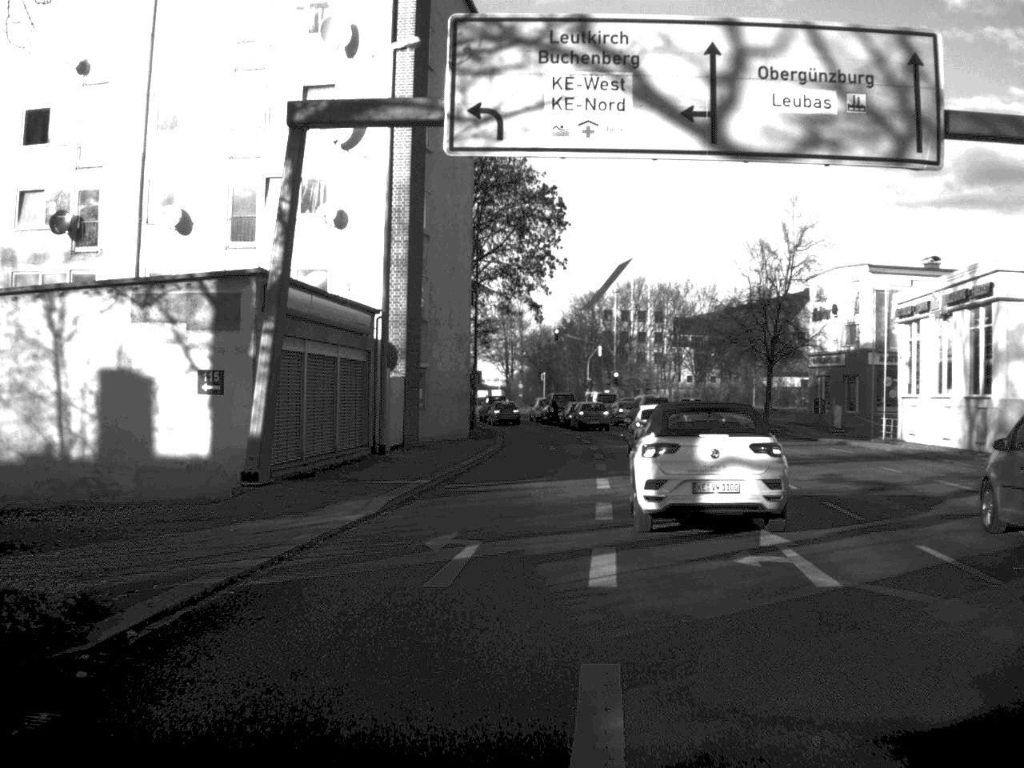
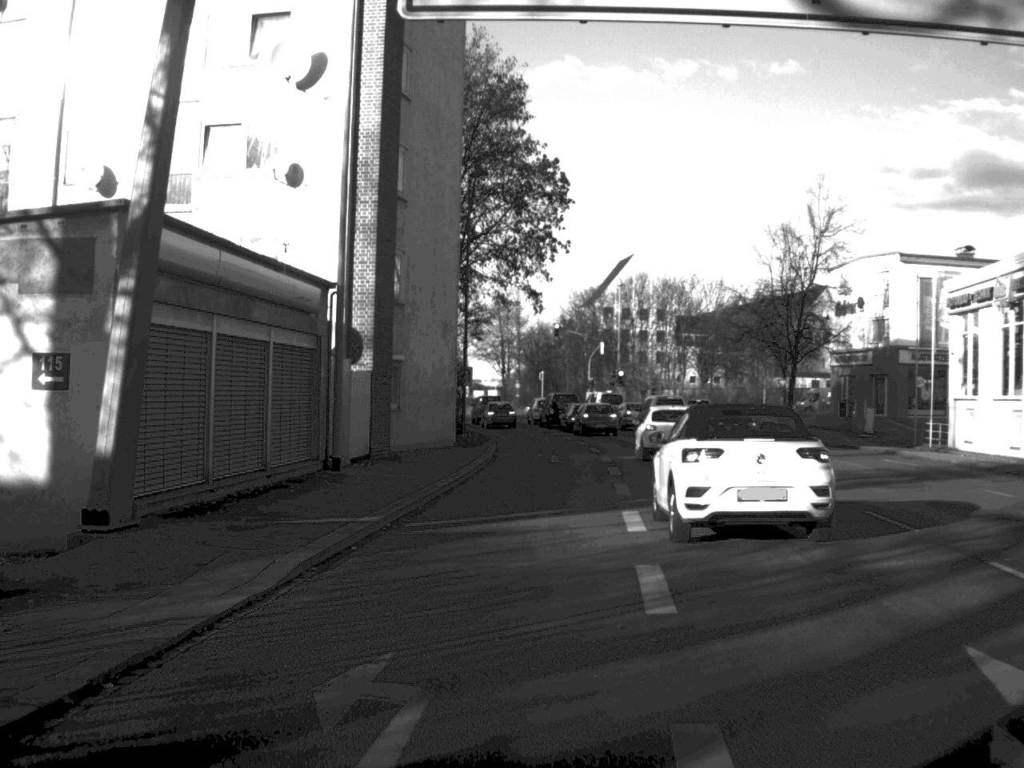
(0.0, +7.2) m; 0°
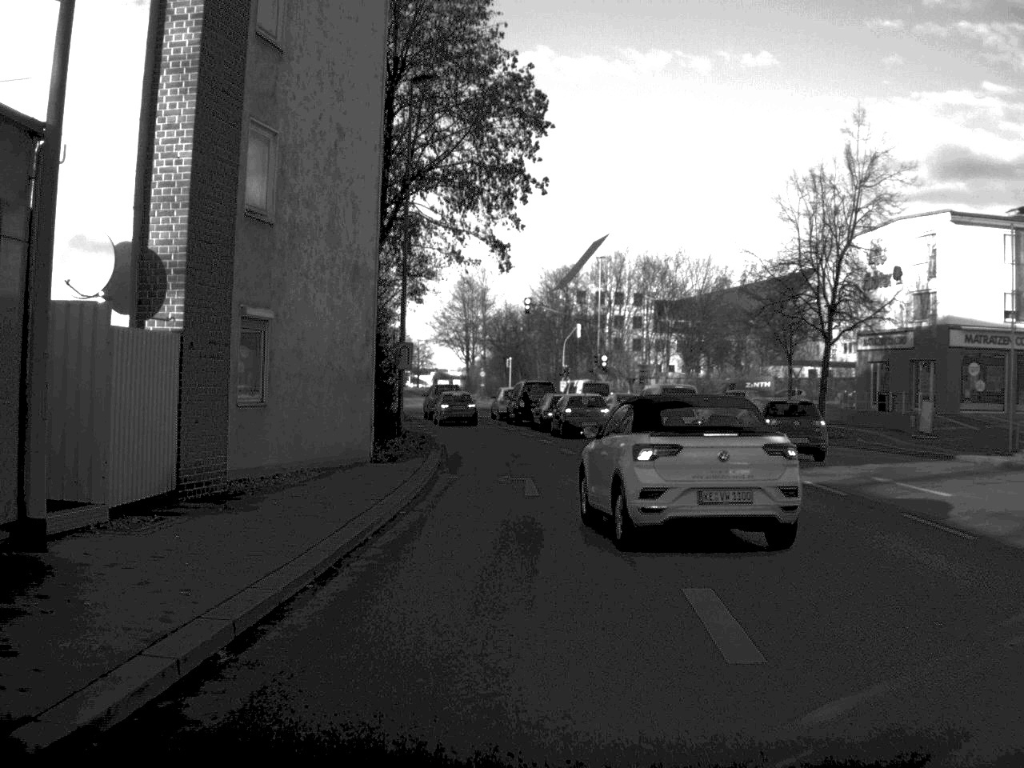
(+0.2, +13.9) m; +1°
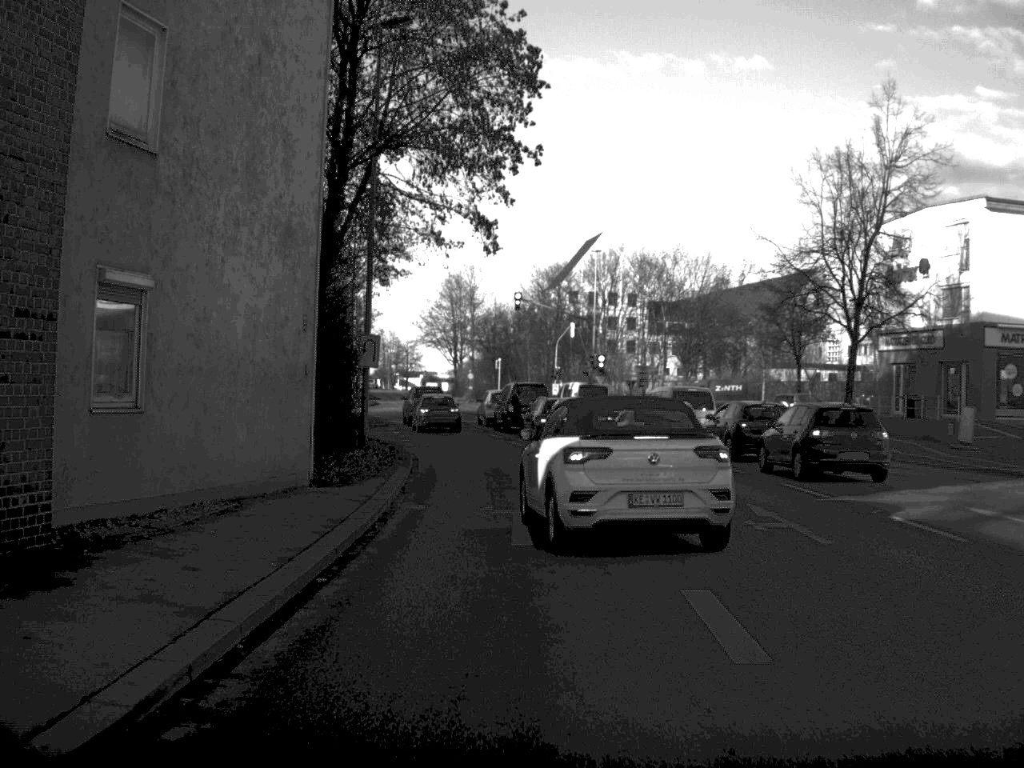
(0.0, +5.8) m; 0°
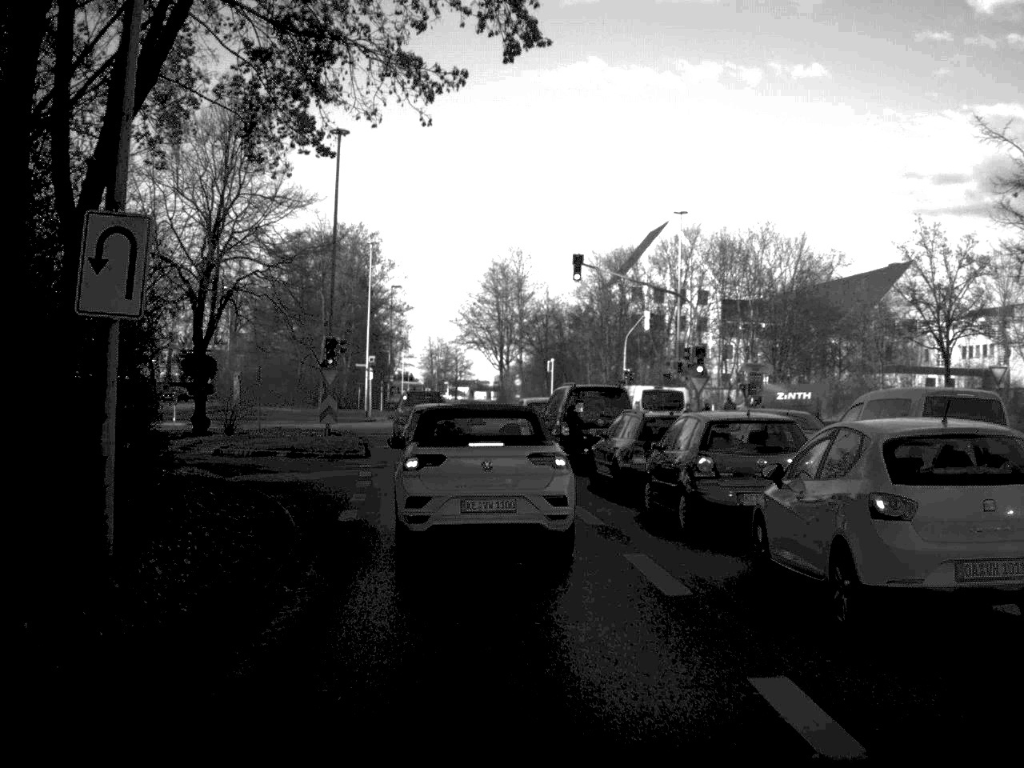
(-0.3, +20.7) m; -3°
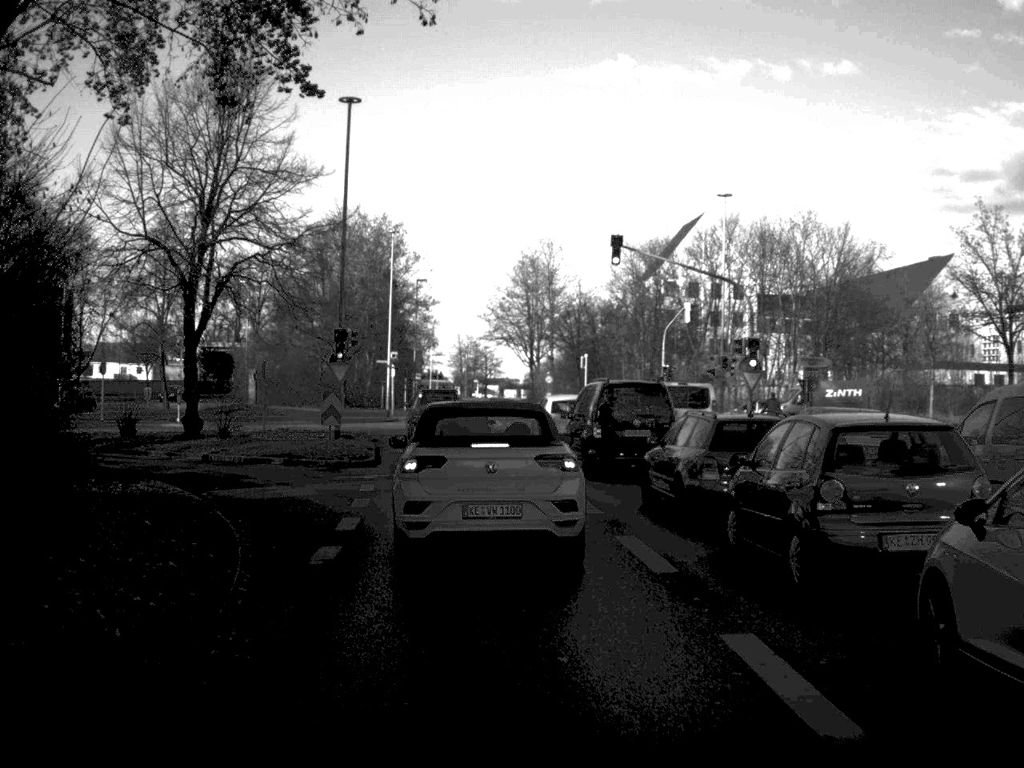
(-0.1, +4.6) m; -1°
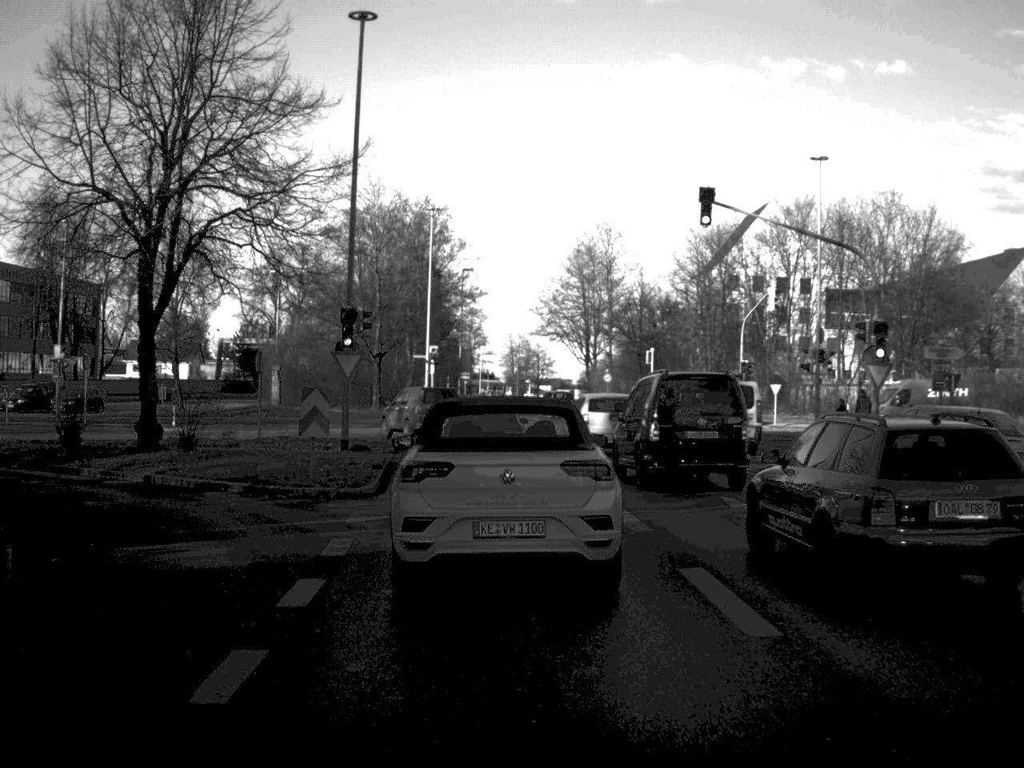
(-0.2, +8.9) m; -2°
